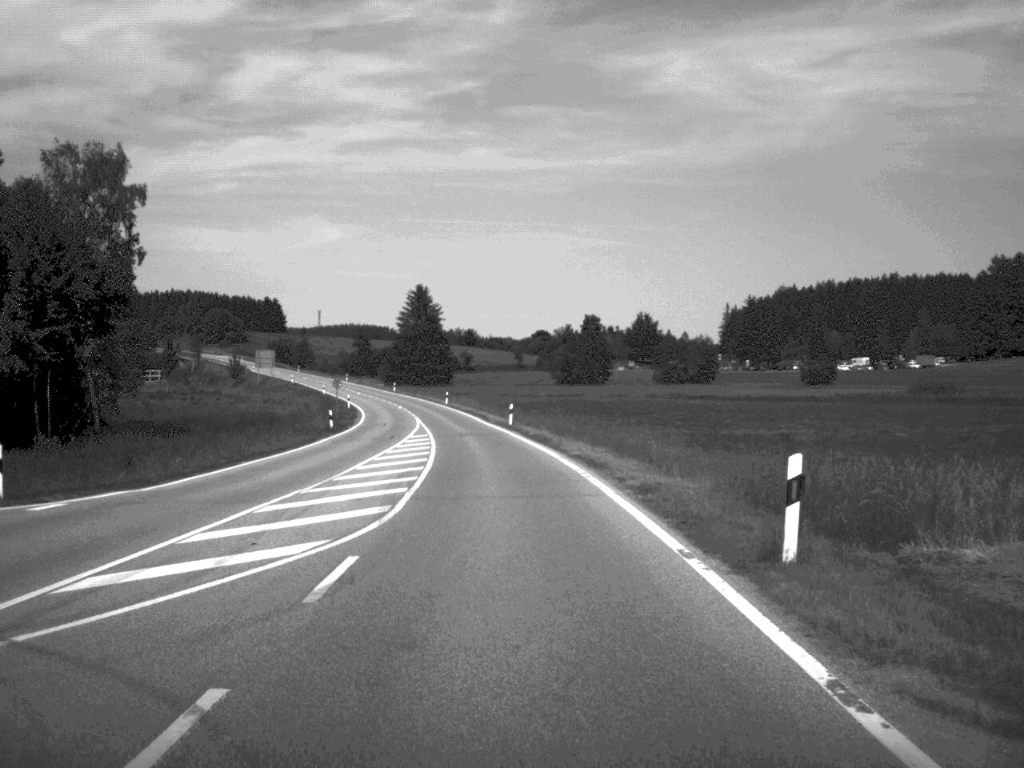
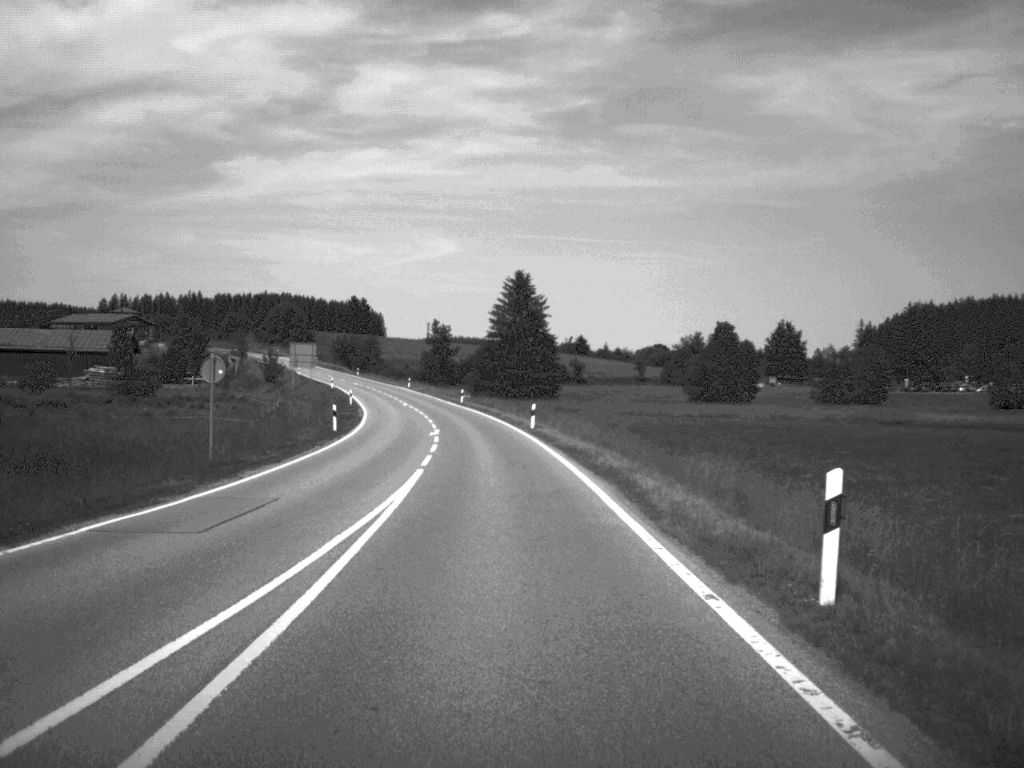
(-2.1, +50.6) m; -5°
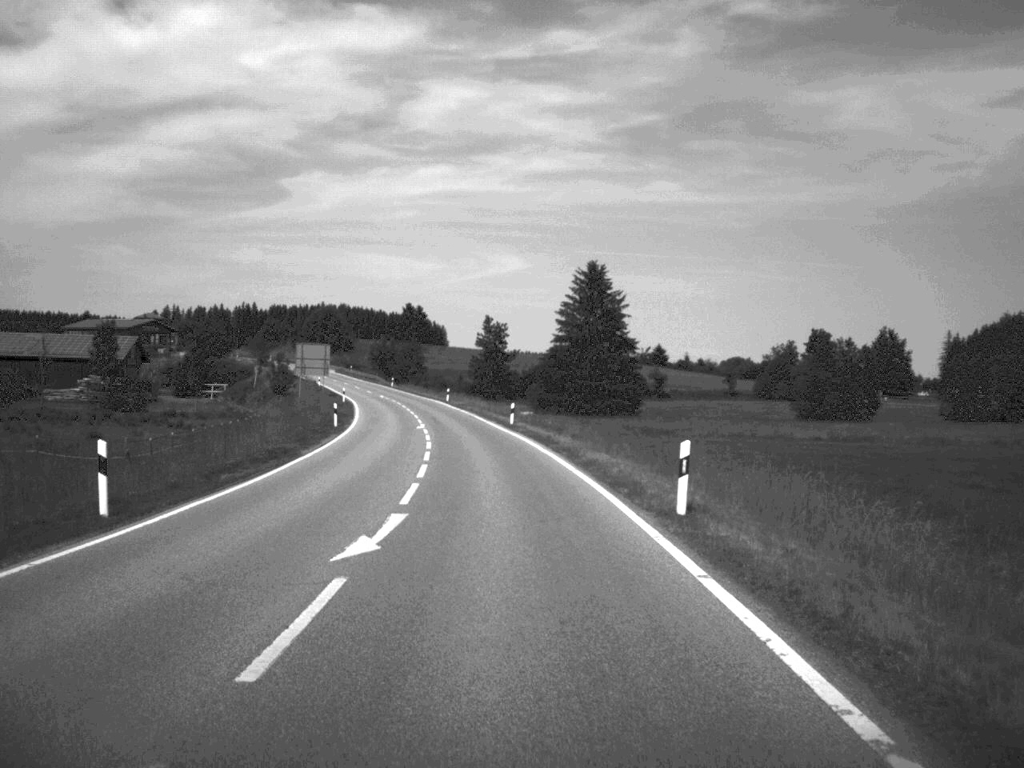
(-0.9, +33.0) m; -3°
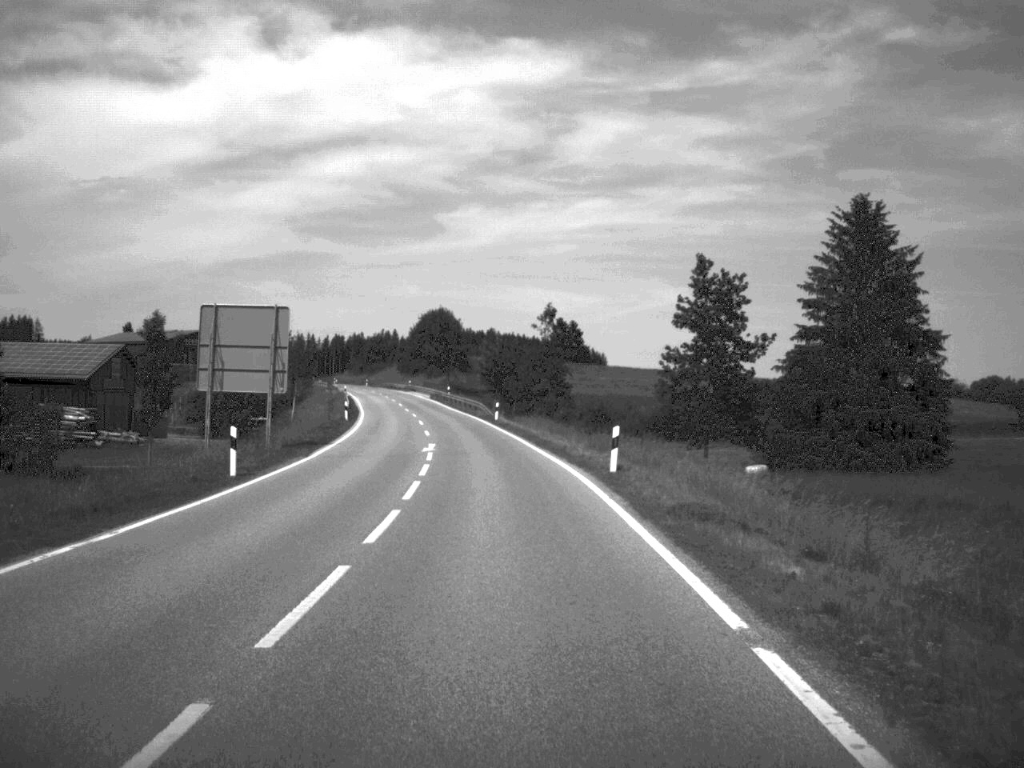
(-4.3, +68.9) m; -7°
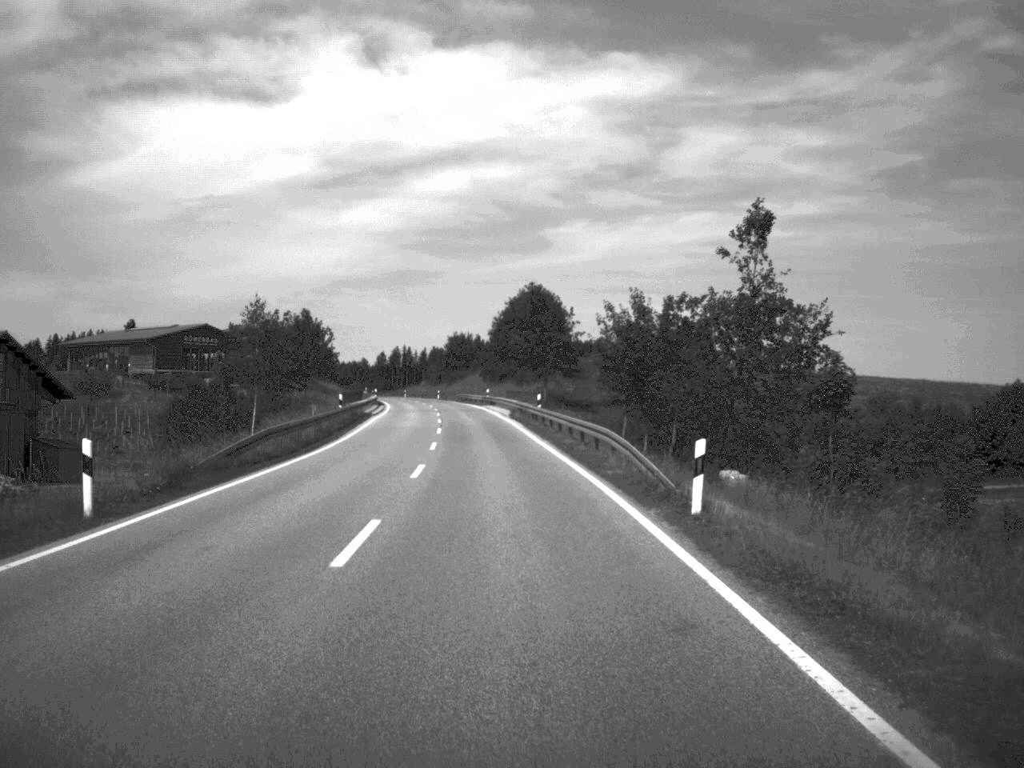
(-2.3, +49.8) m; -5°
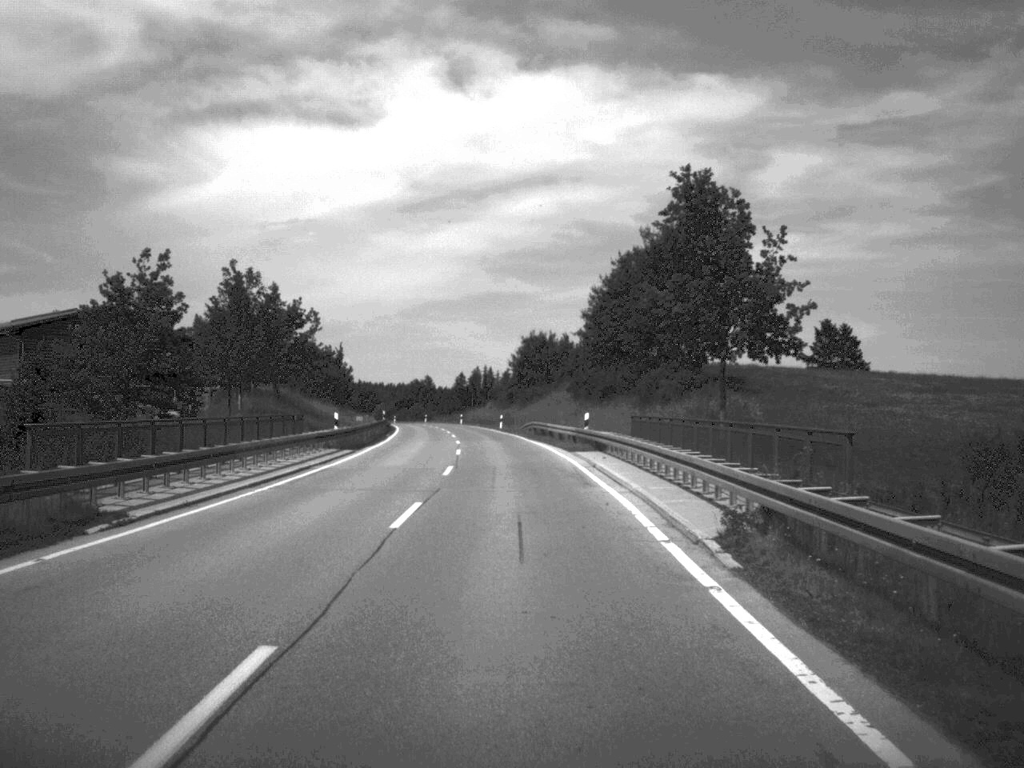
(-1.9, +53.2) m; -4°
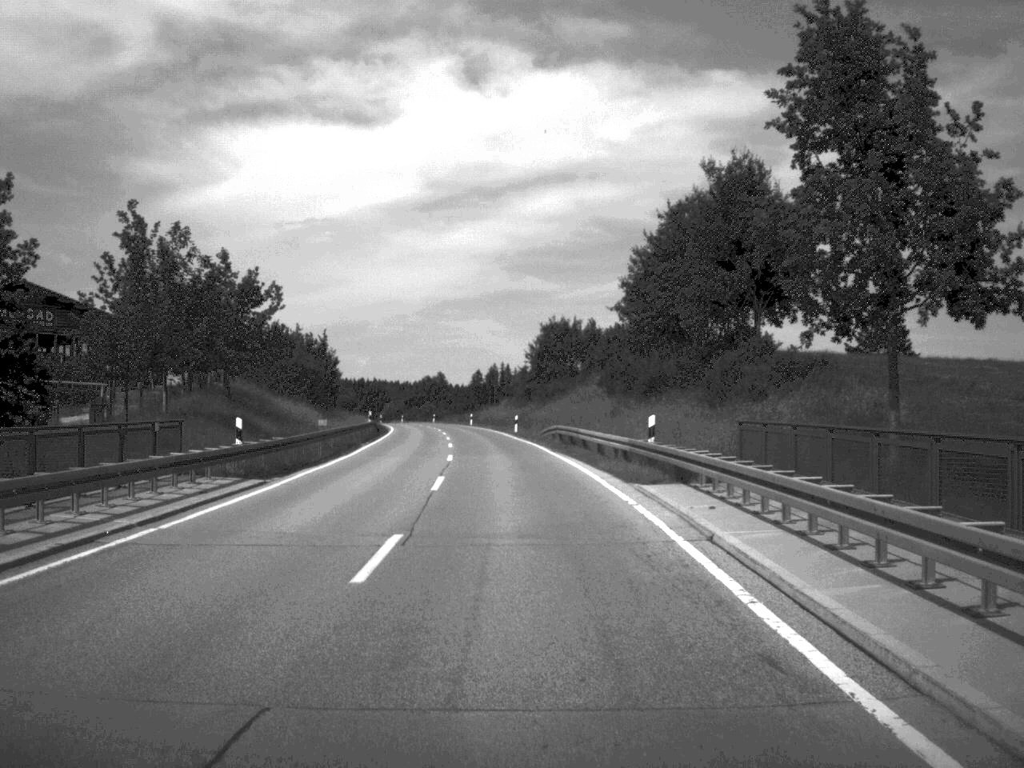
(-0.1, +17.0) m; -1°
